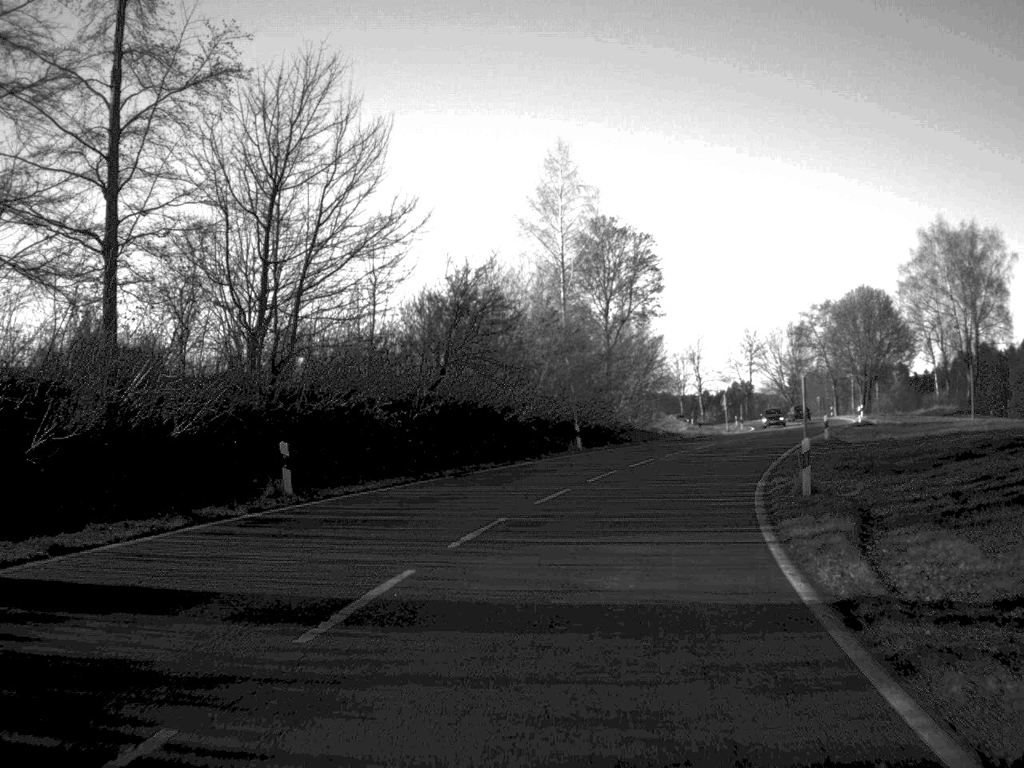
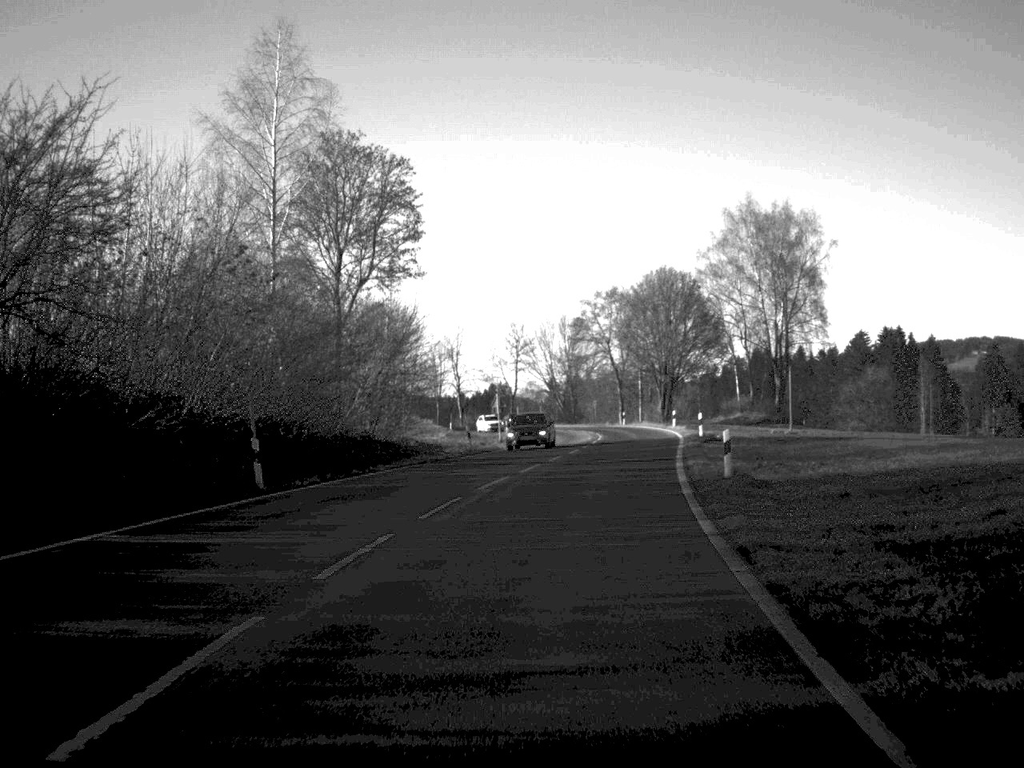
(+2.1, +21.3) m; +11°
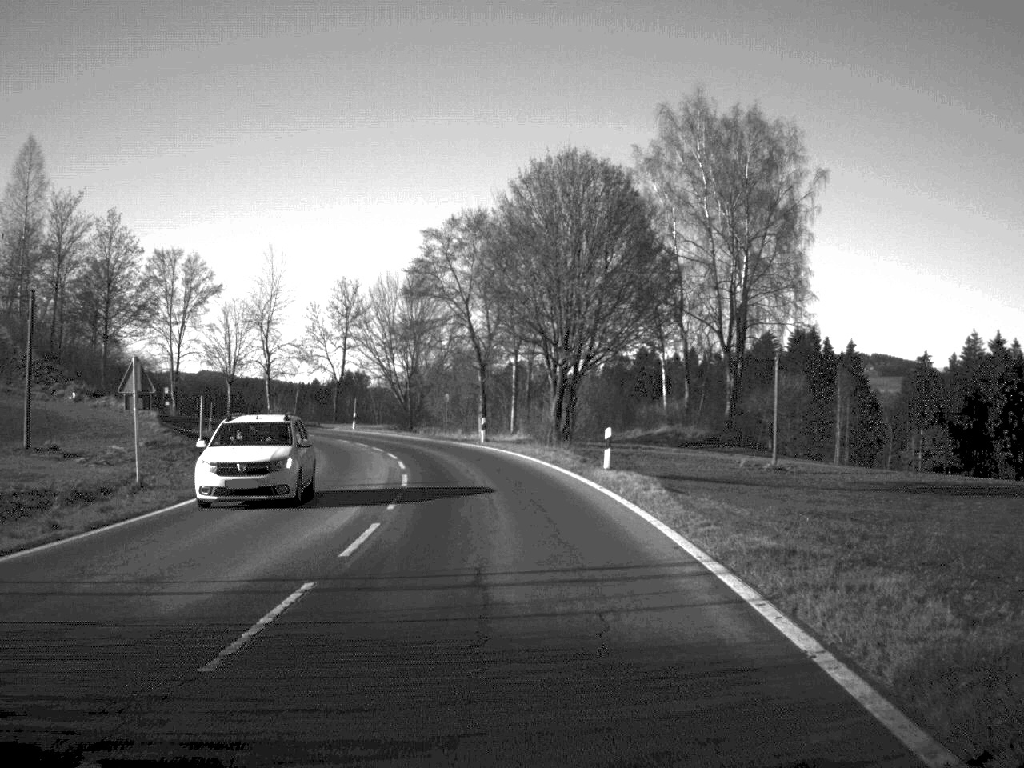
(+3.5, +45.1) m; +5°
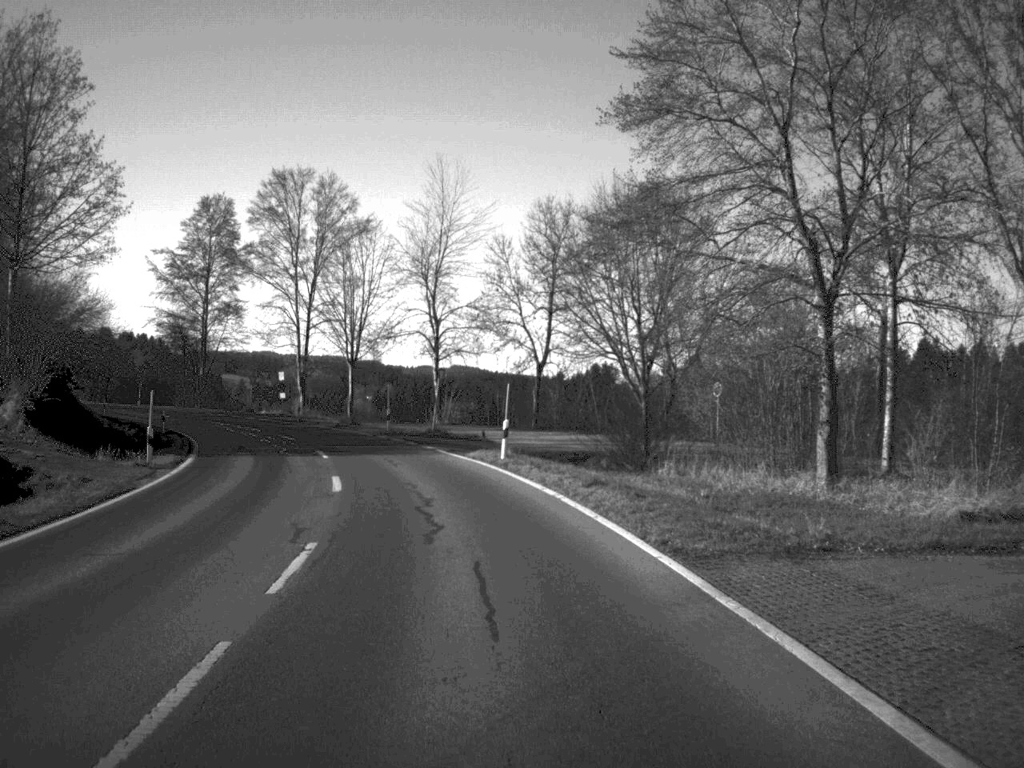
(-3.4, +45.5) m; -12°
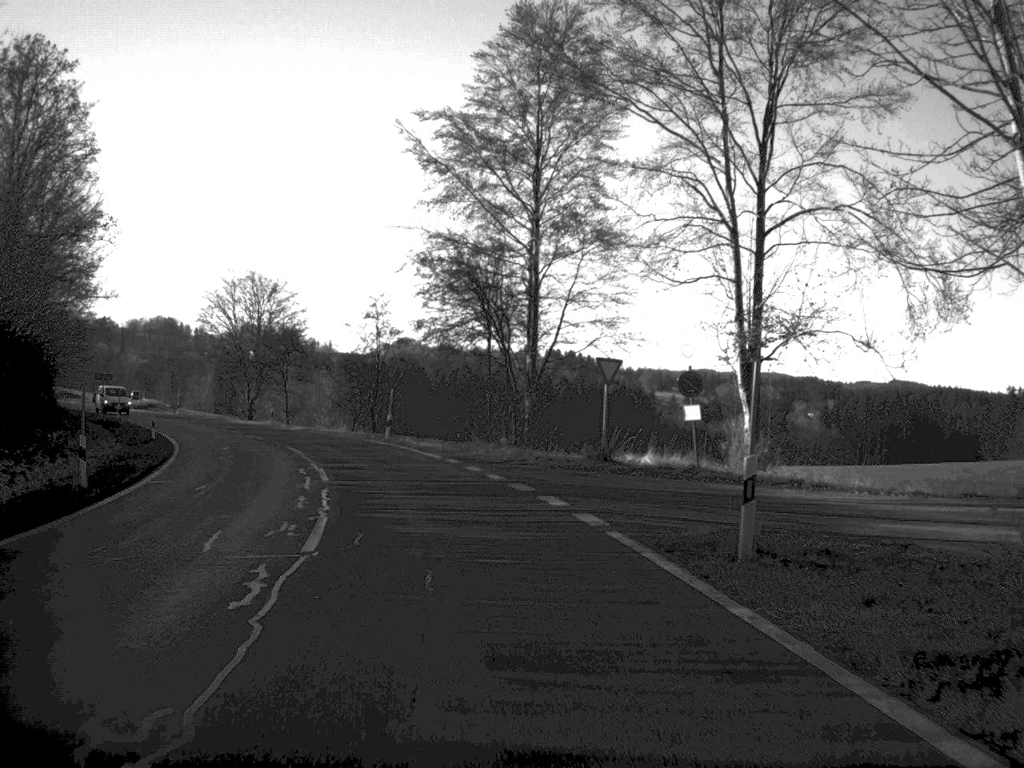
(-9.8, +56.1) m; -20°
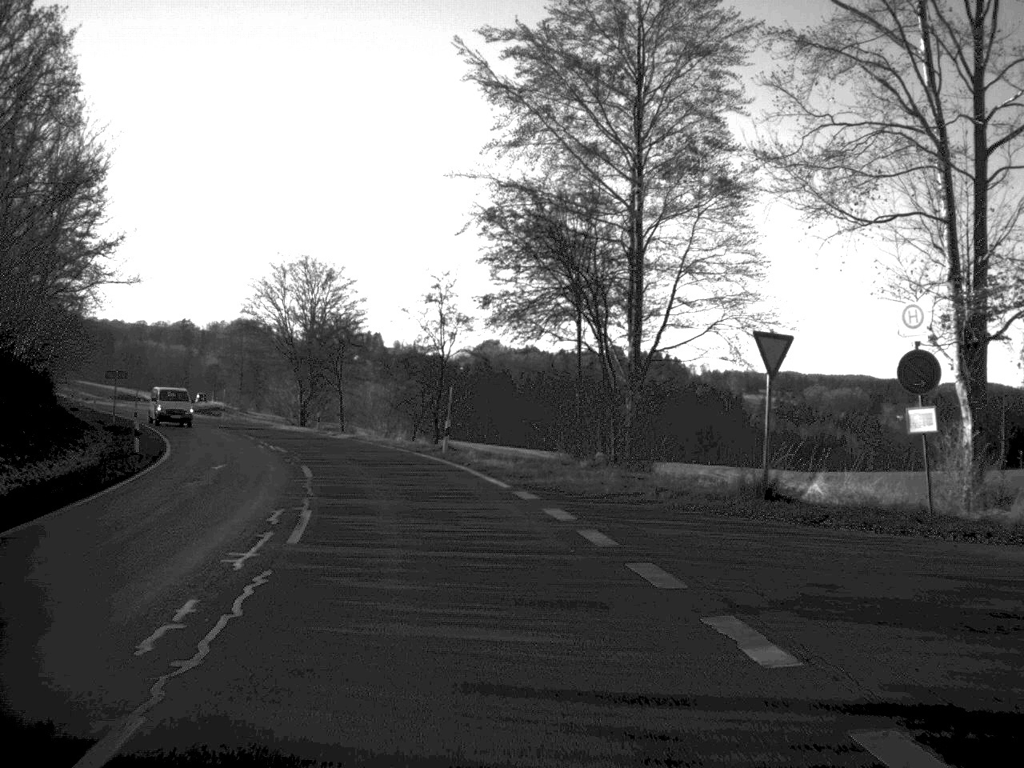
(-0.4, +11.6) m; -4°
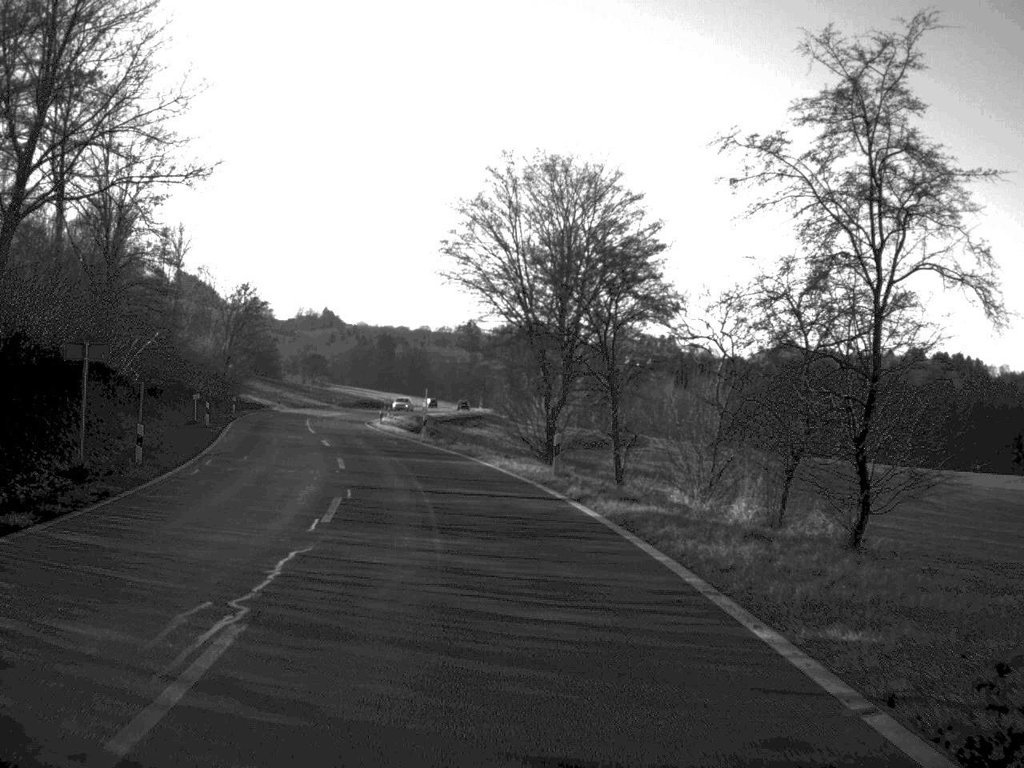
(-4.1, +33.9) m; -13°
